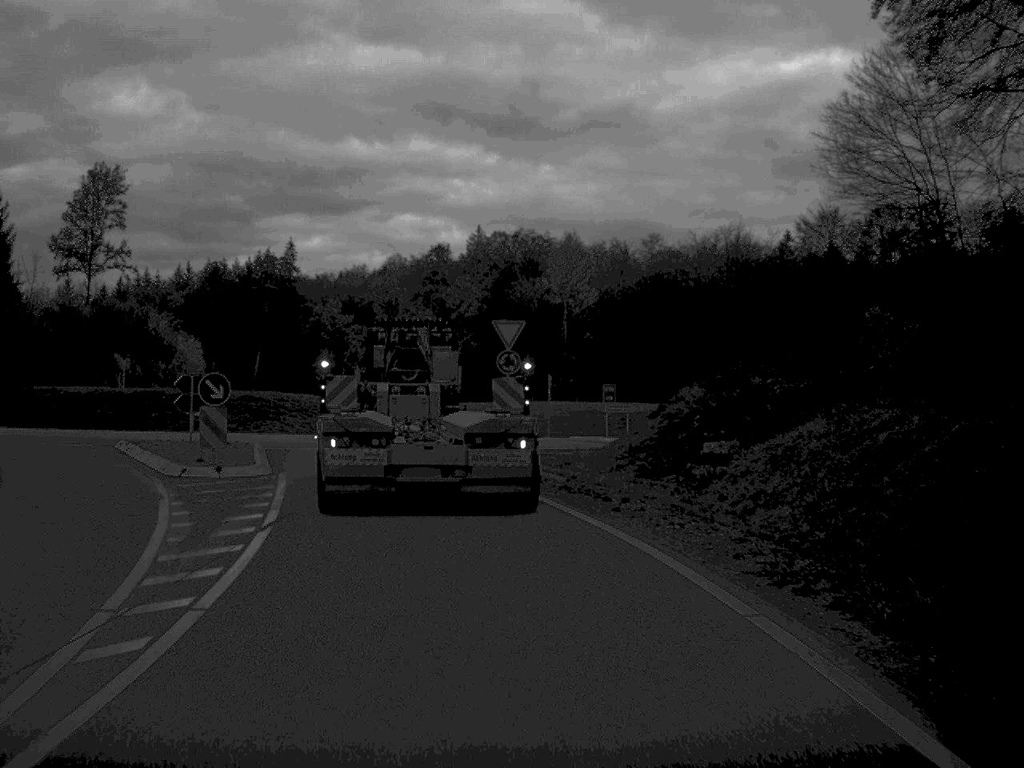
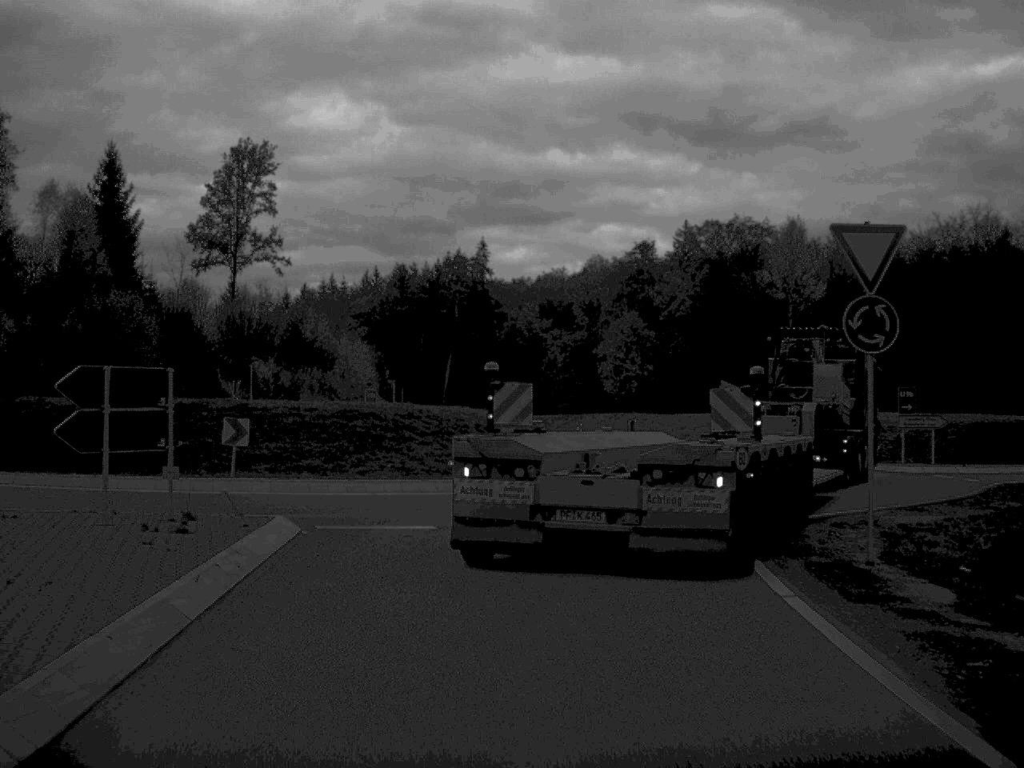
(-1.7, +19.2) m; -9°
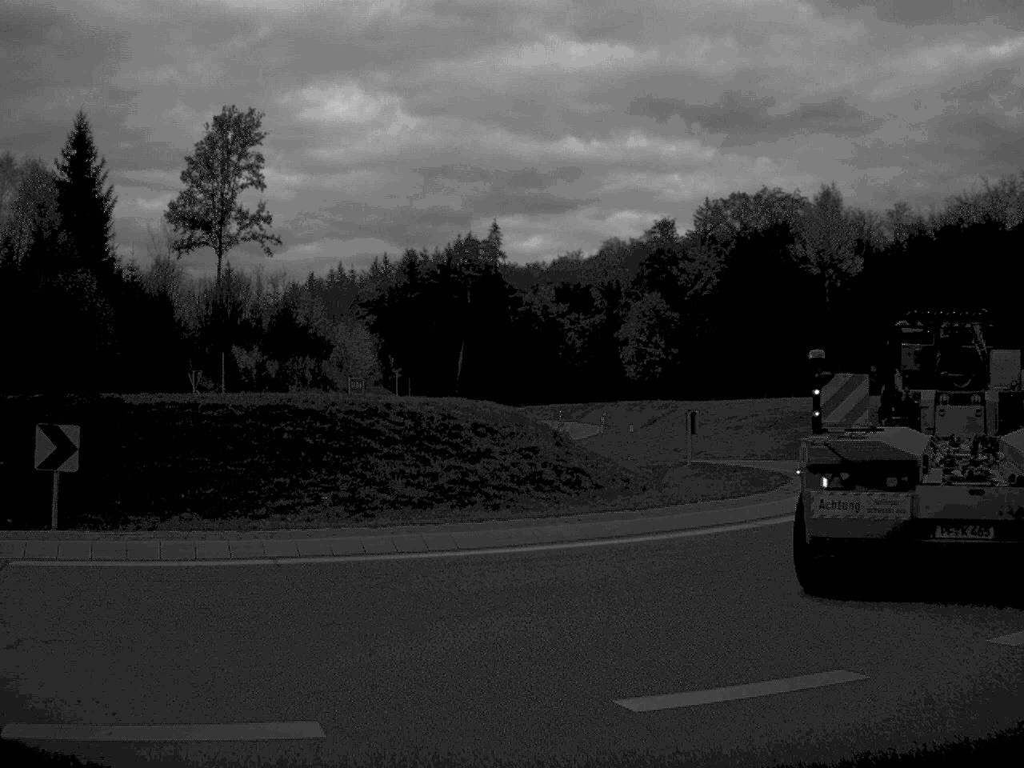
(-0.1, +10.2) m; -1°
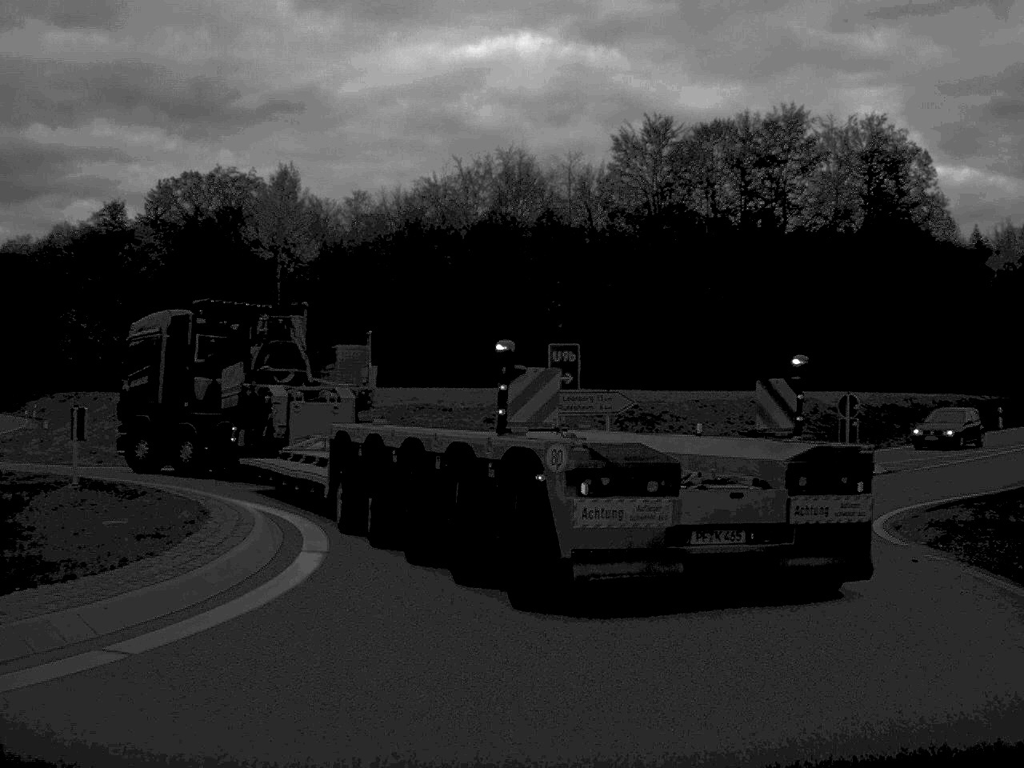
(+1.4, +8.3) m; +26°
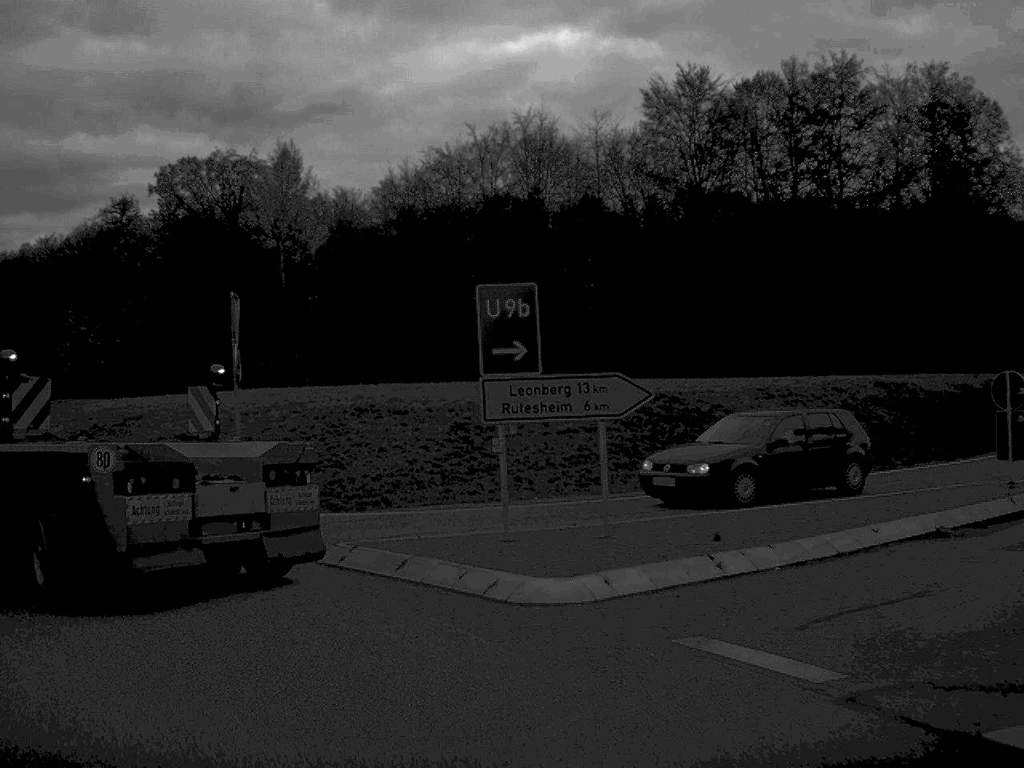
(+1.1, +12.1) m; -5°
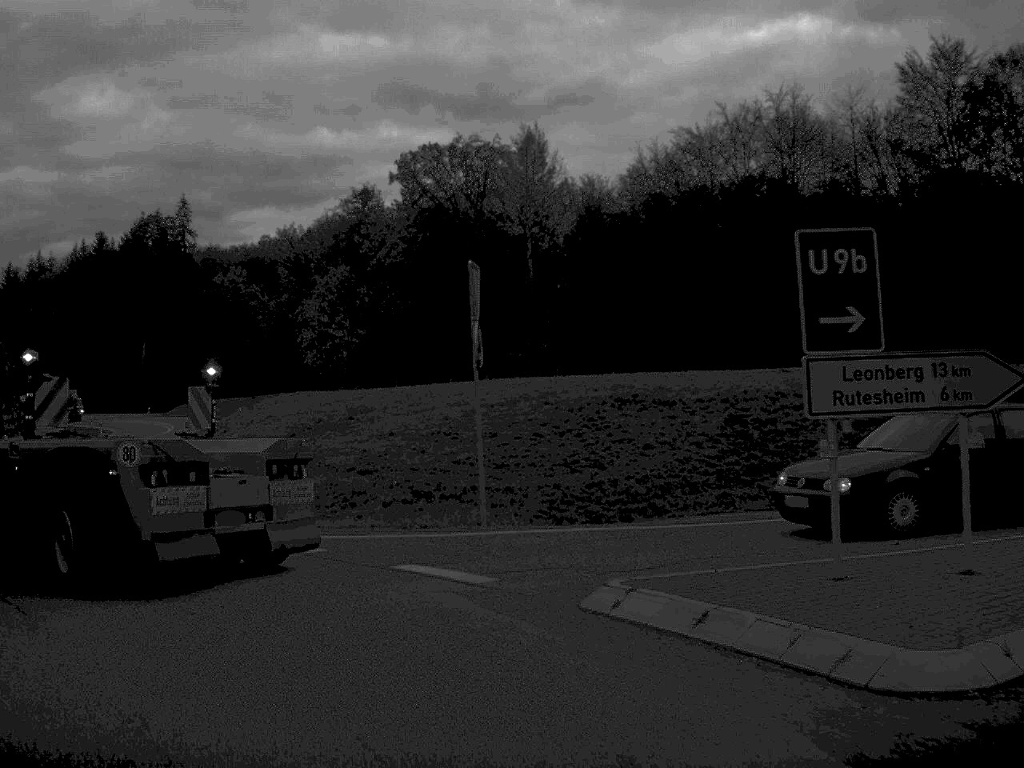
(-0.3, +3.3) m; -11°
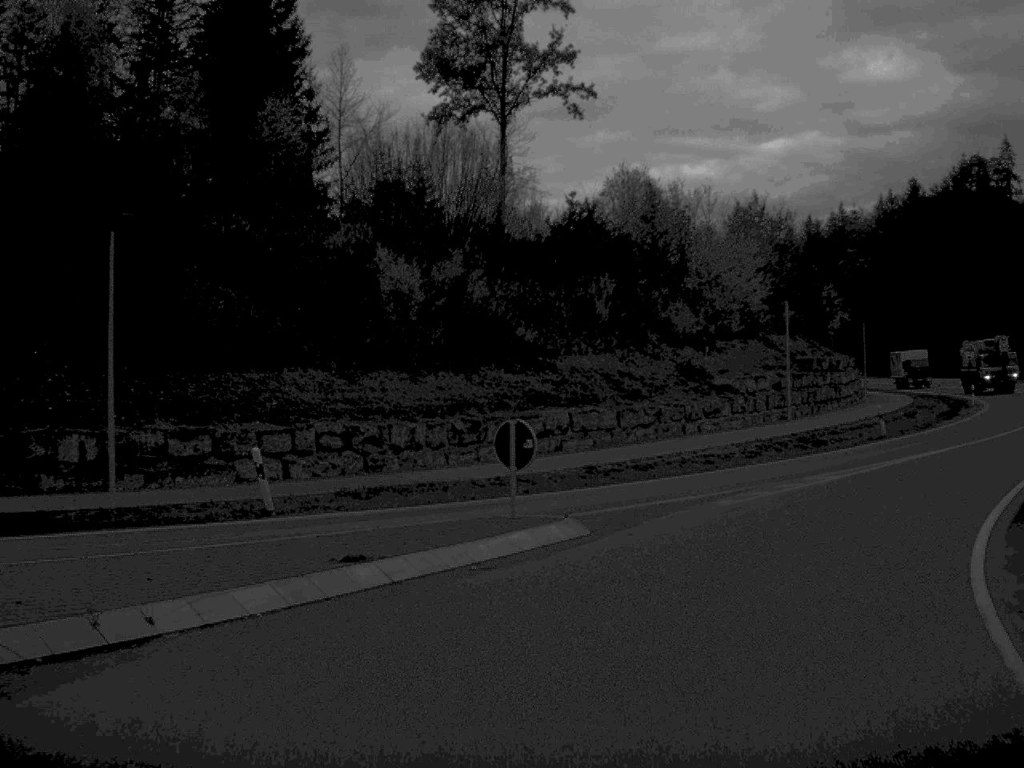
(-9.7, +18.5) m; -34°
